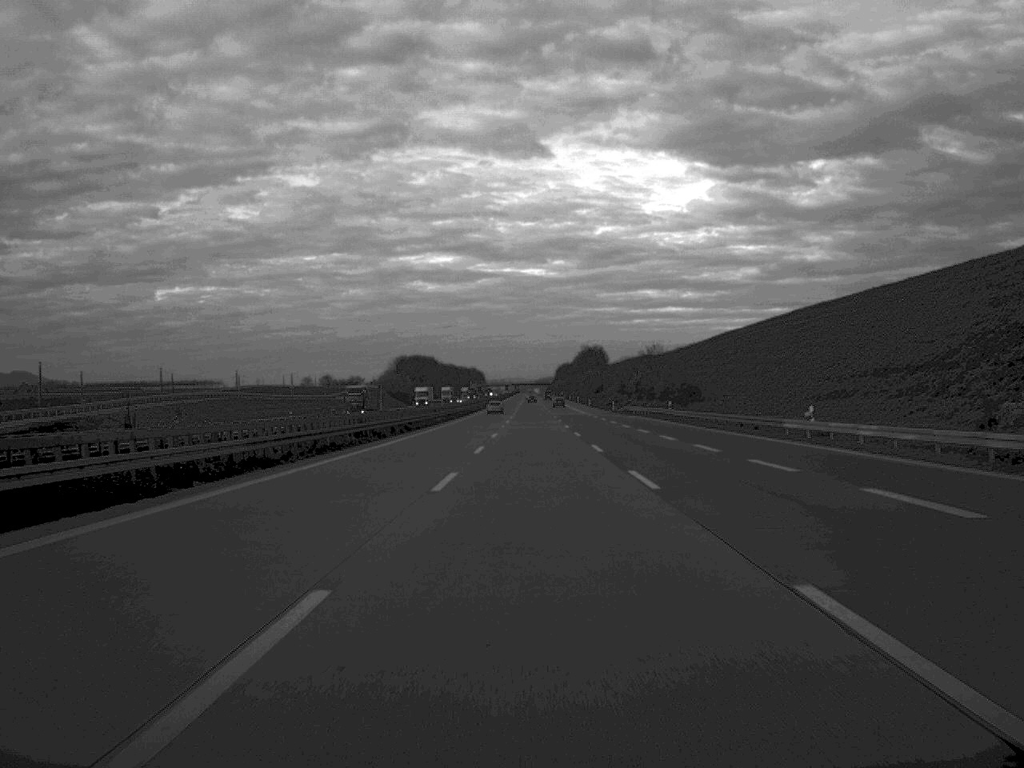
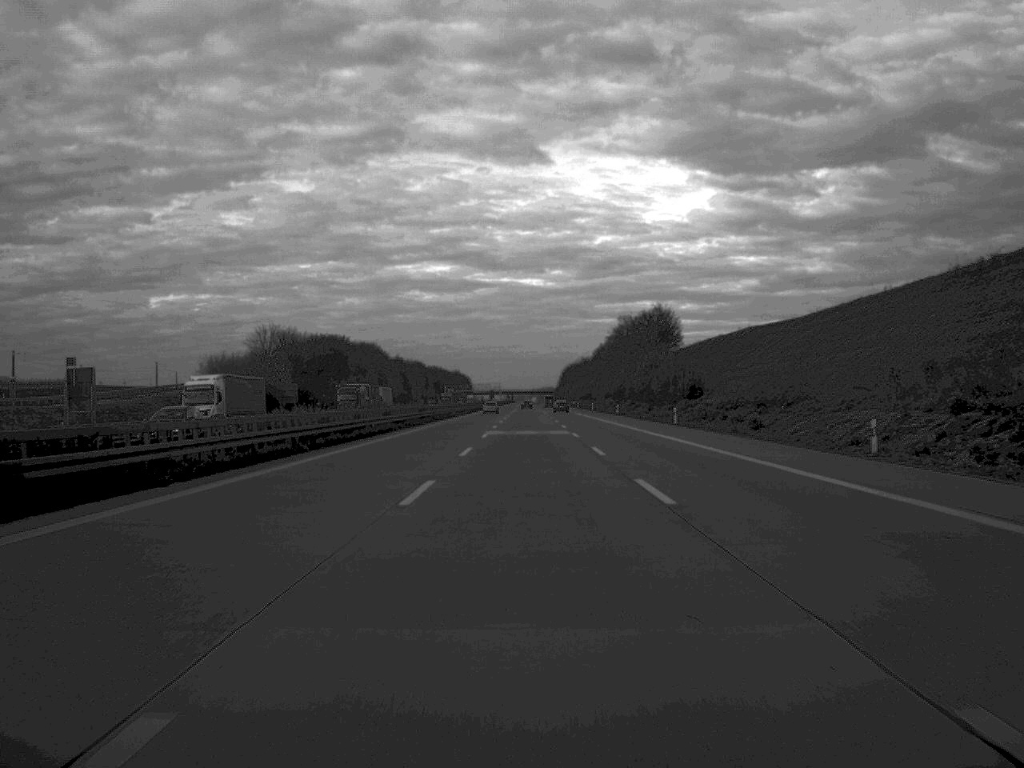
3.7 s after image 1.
(+0.5, +166.0) m; 0°
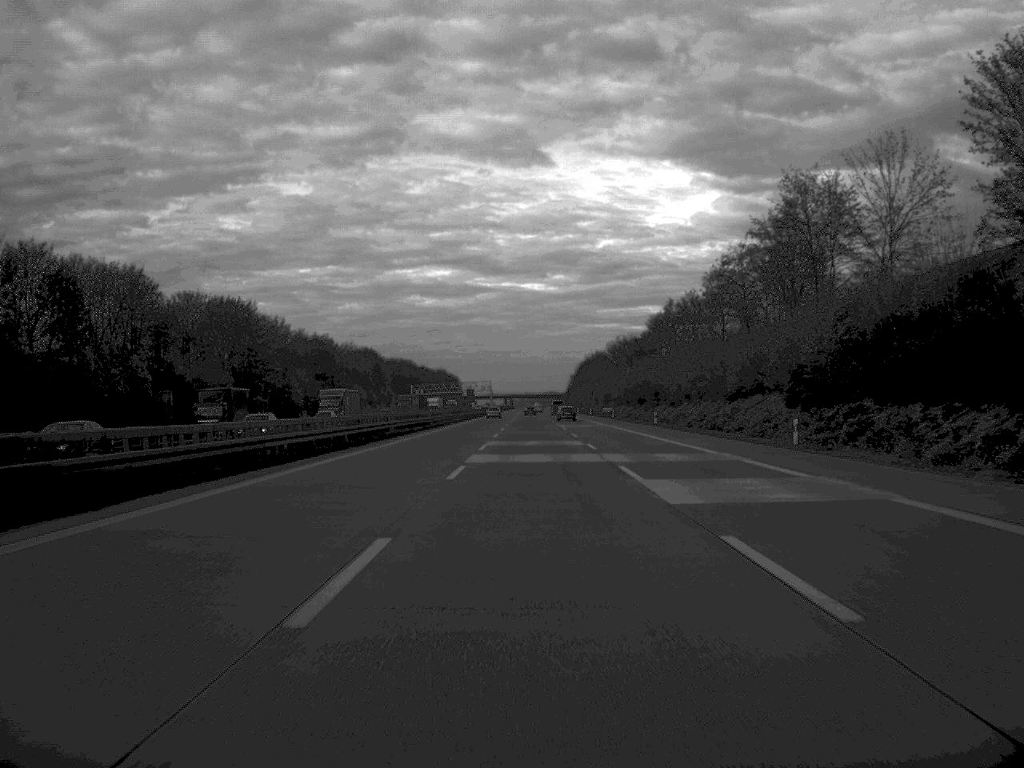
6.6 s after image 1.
(-0.2, +134.5) m; 0°
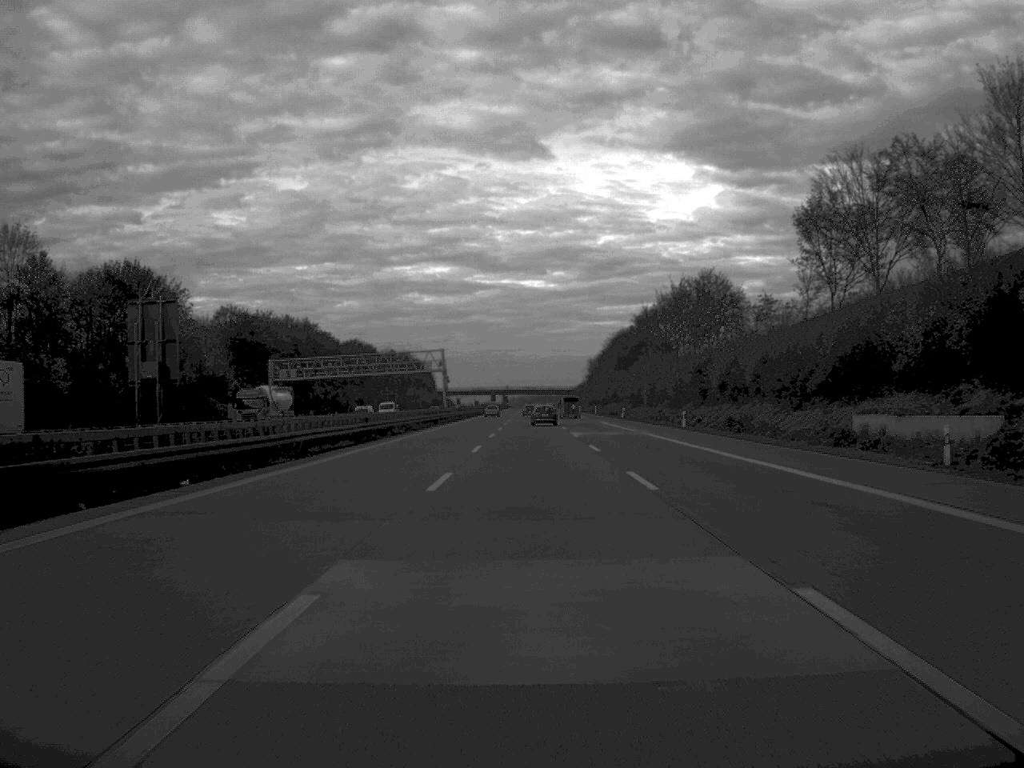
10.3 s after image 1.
(+0.3, +166.3) m; 0°
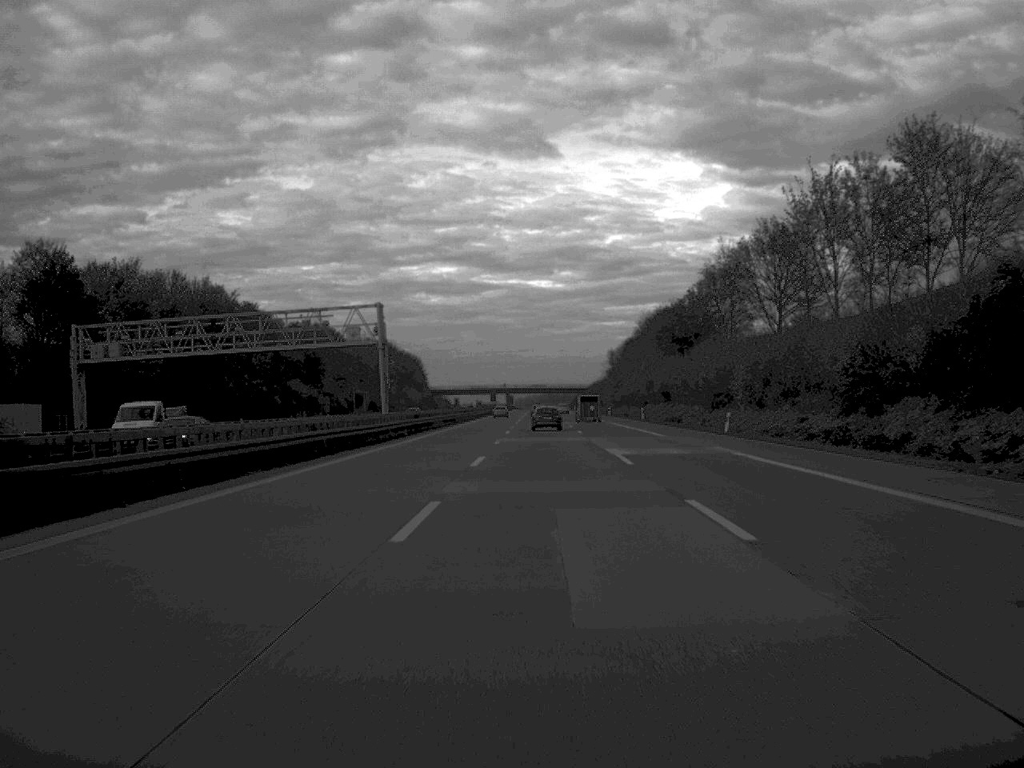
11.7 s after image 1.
(-0.1, +63.5) m; 0°
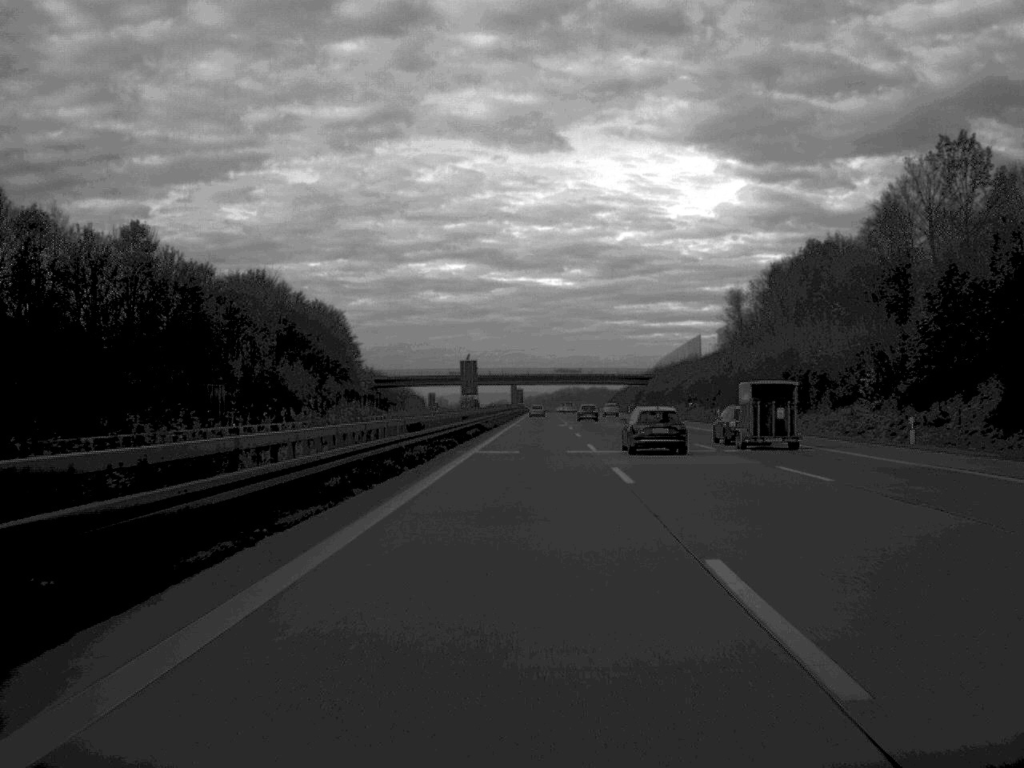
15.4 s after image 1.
(-1.8, +169.2) m; 0°
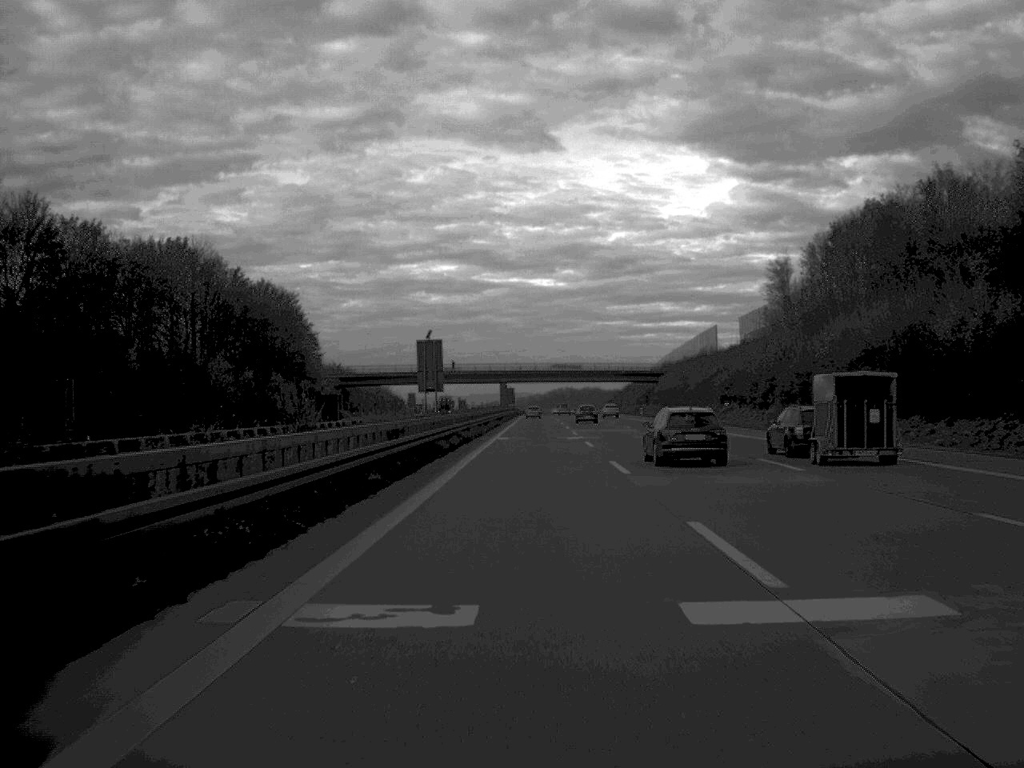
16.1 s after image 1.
(+0.1, +31.7) m; 0°
